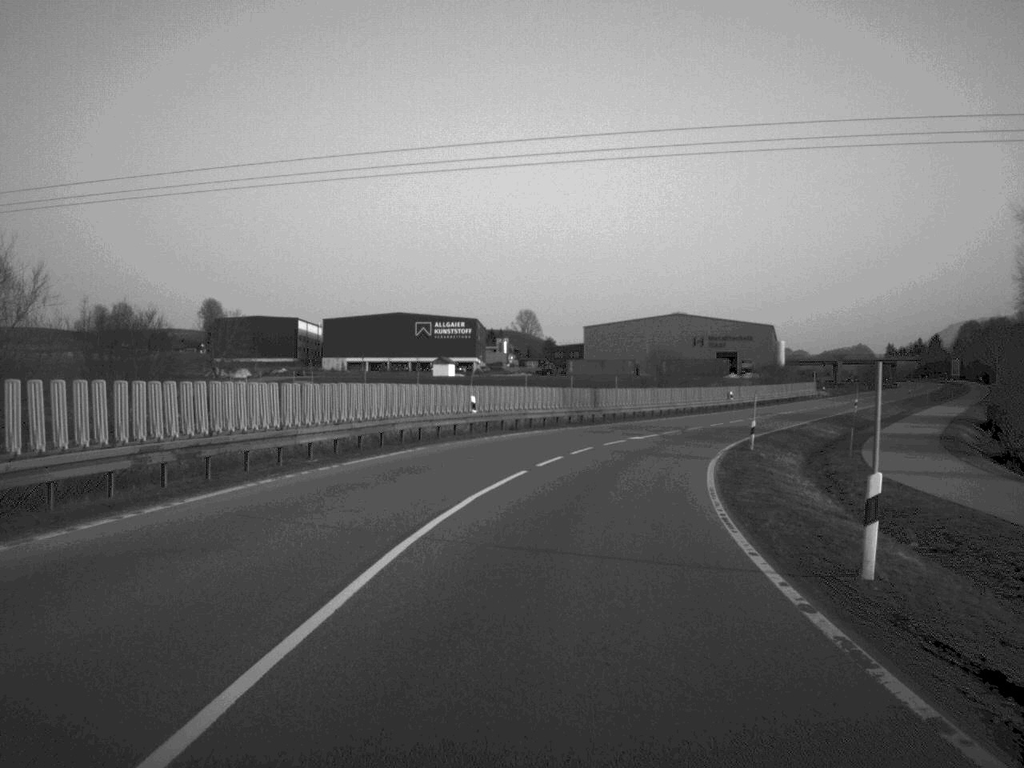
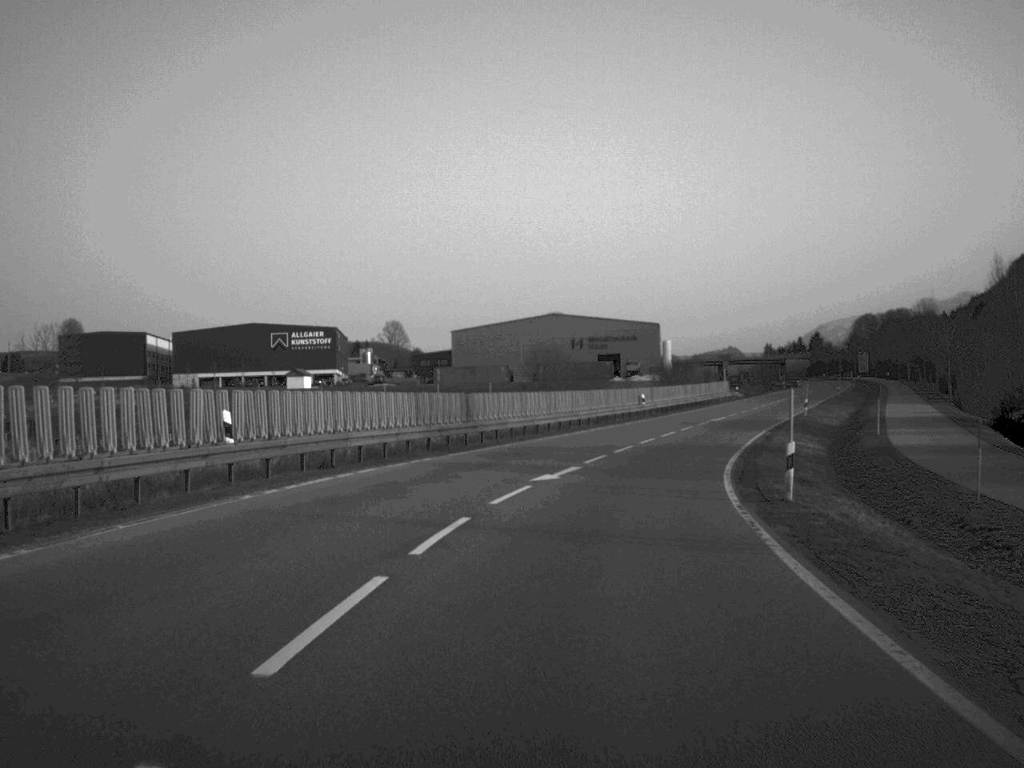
(+1.0, +21.0) m; +6°
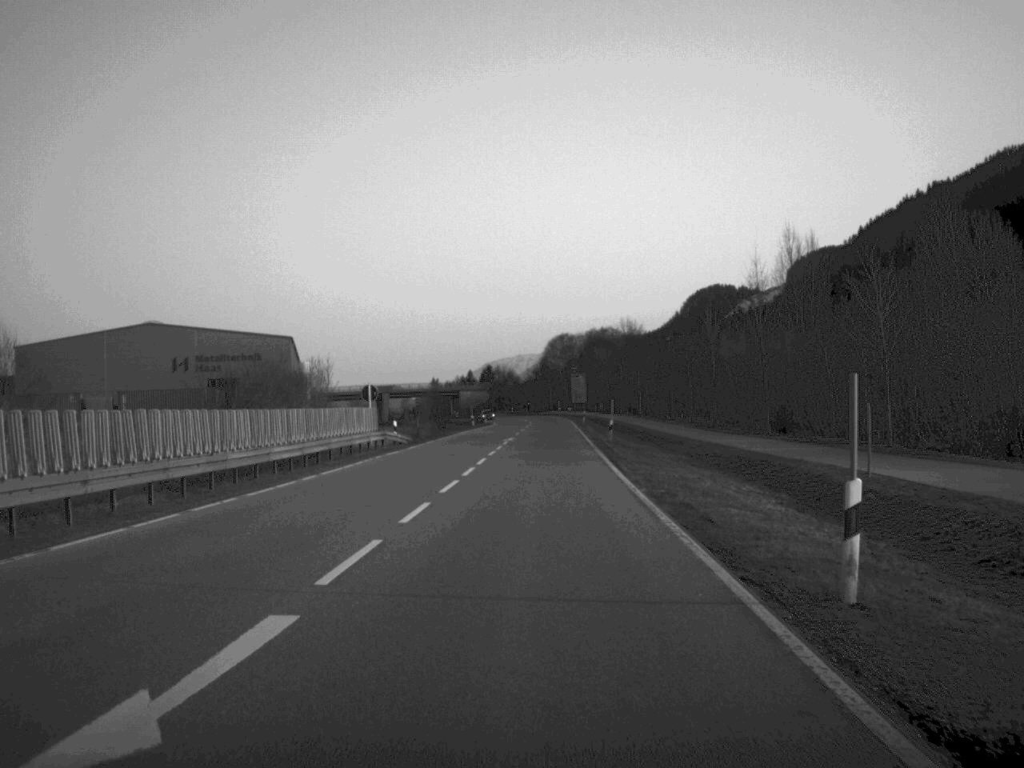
(+9.8, +59.6) m; +15°
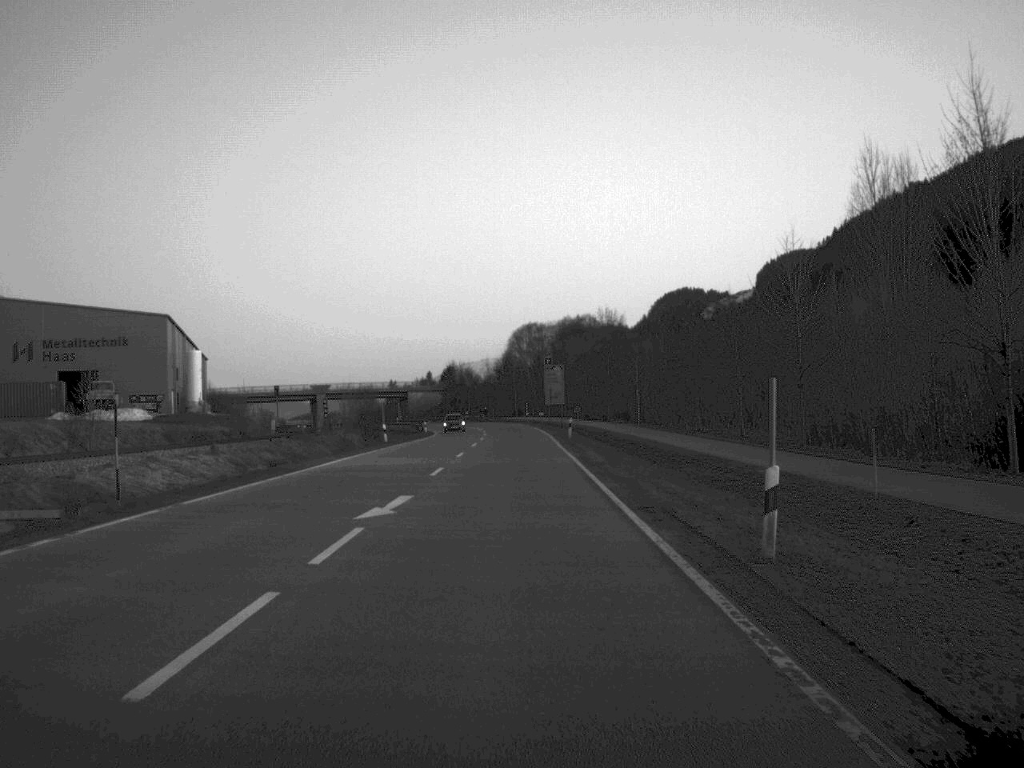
(+0.8, +41.6) m; +2°
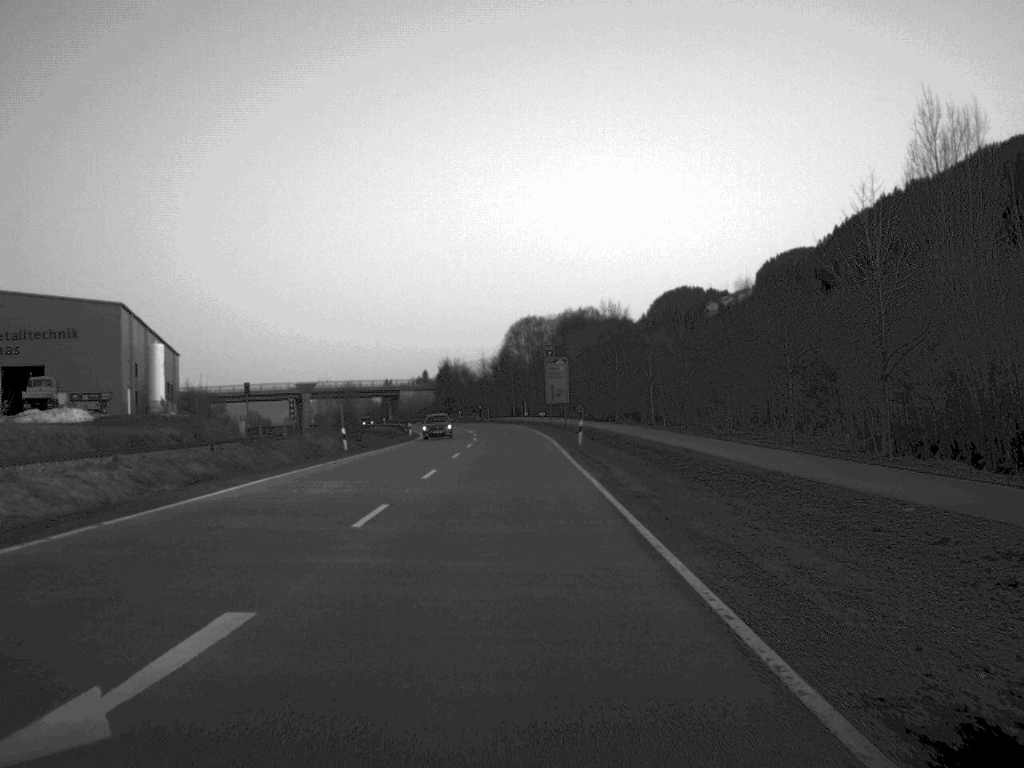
(0.0, +13.5) m; 0°
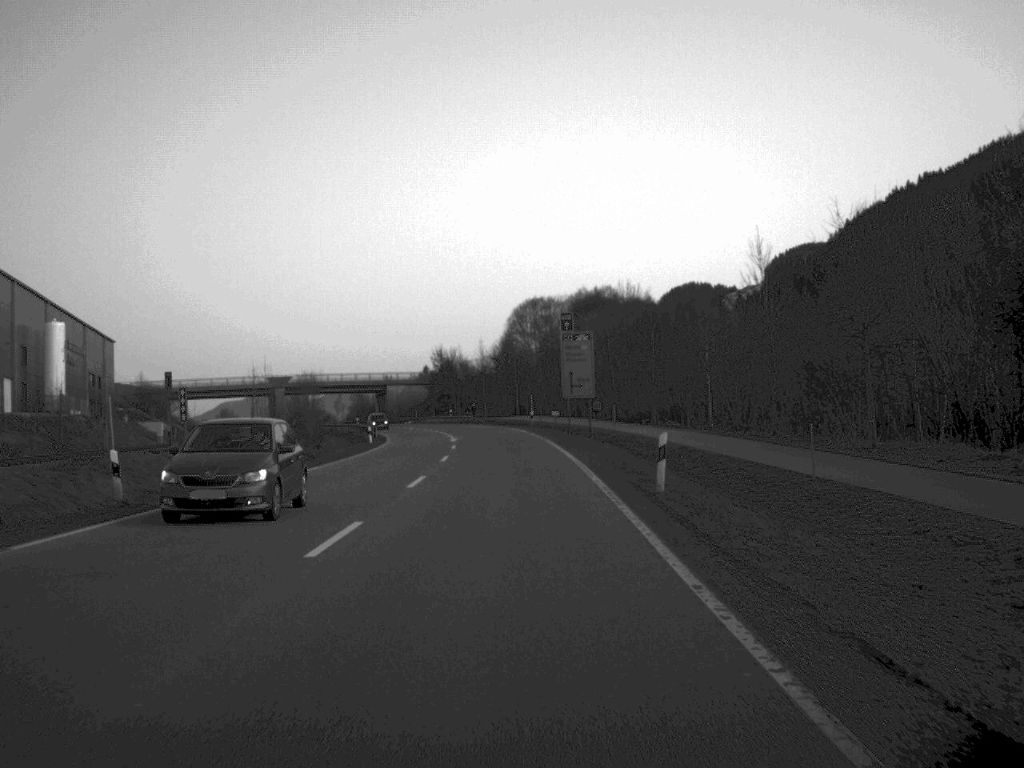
(0.0, +28.1) m; 0°
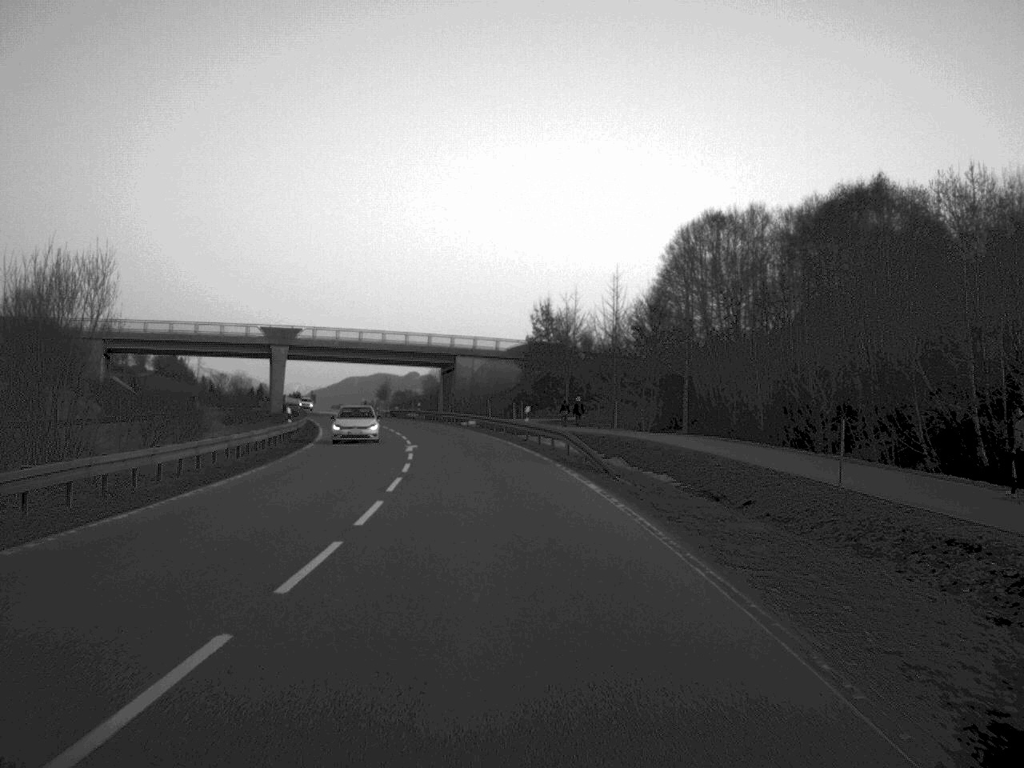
(-2.3, +73.3) m; -6°
